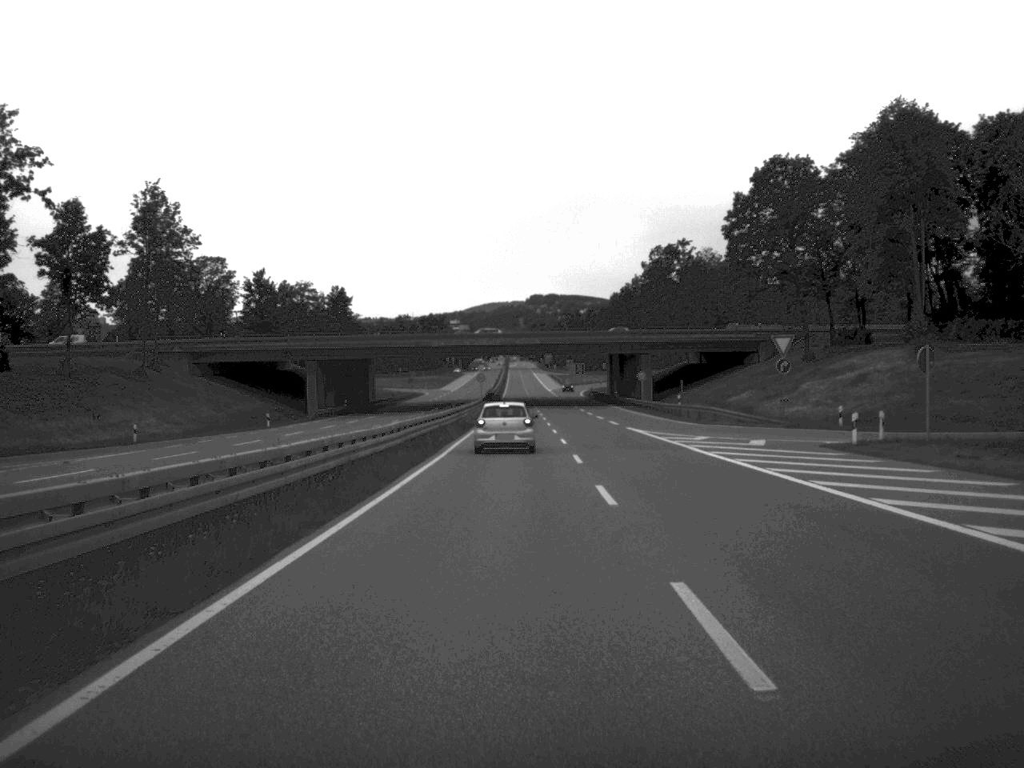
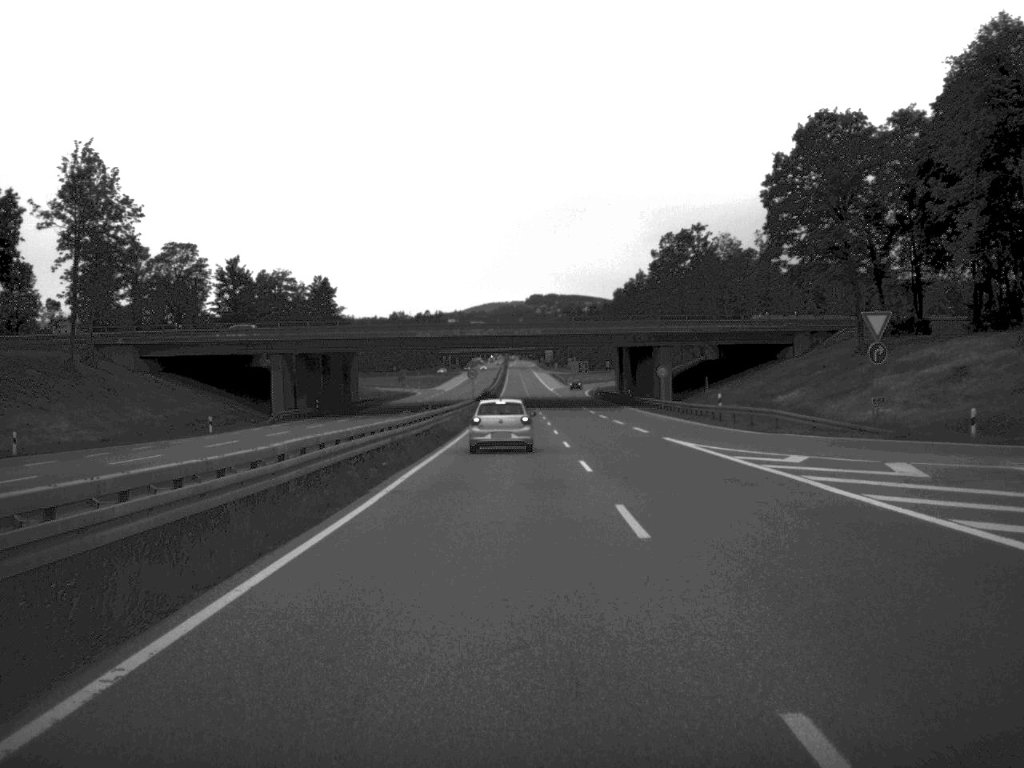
(0.0, +16.4) m; 0°
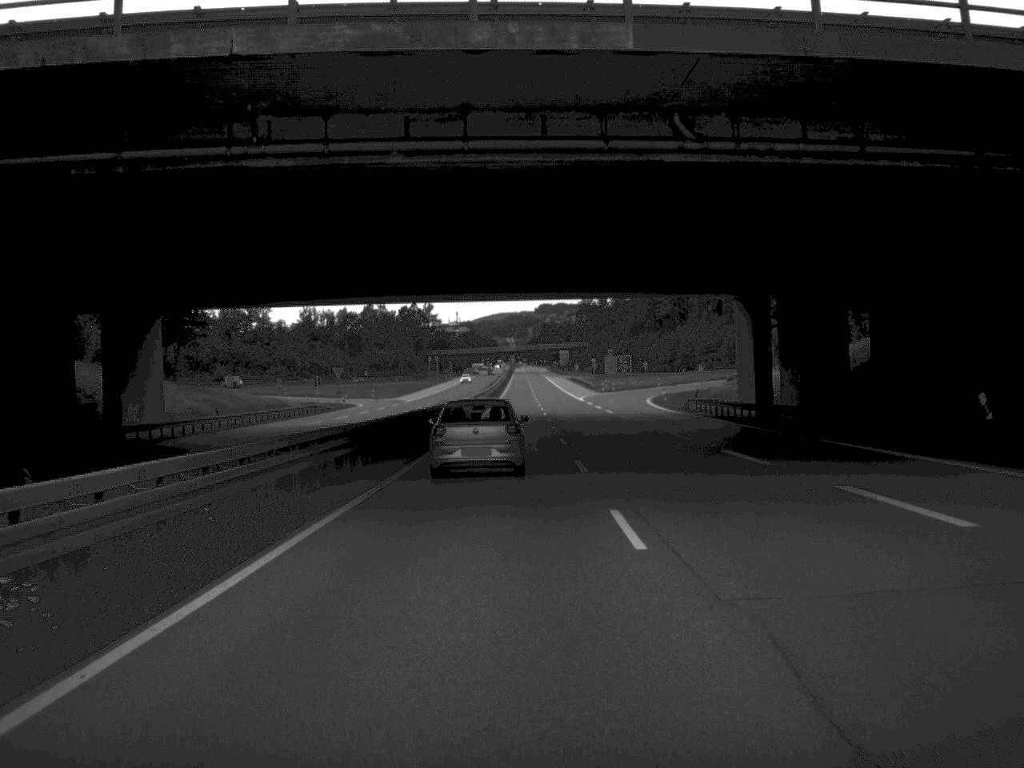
(-0.3, +83.6) m; -1°
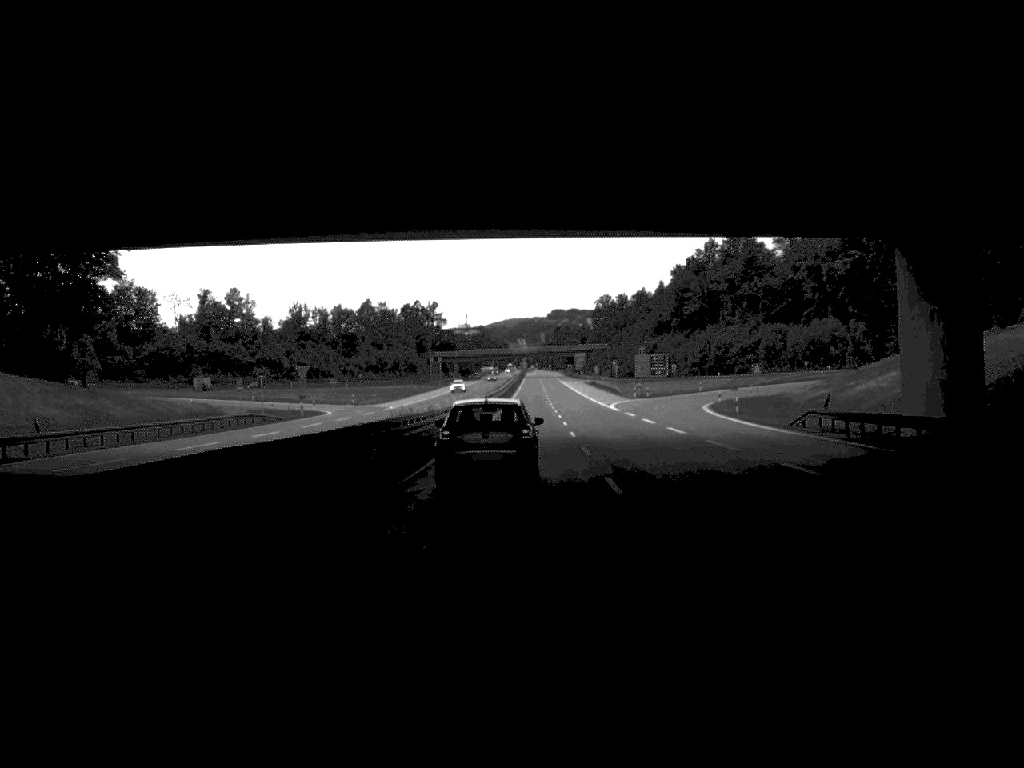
(-0.1, +28.4) m; -1°
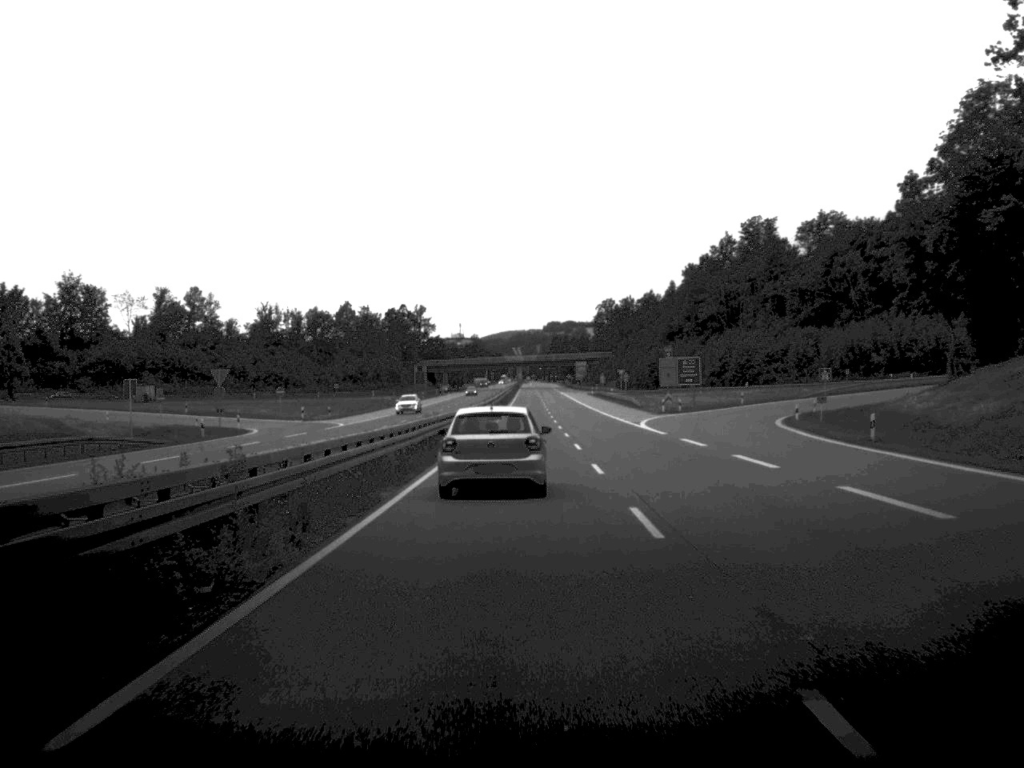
(0.0, +27.8) m; 0°
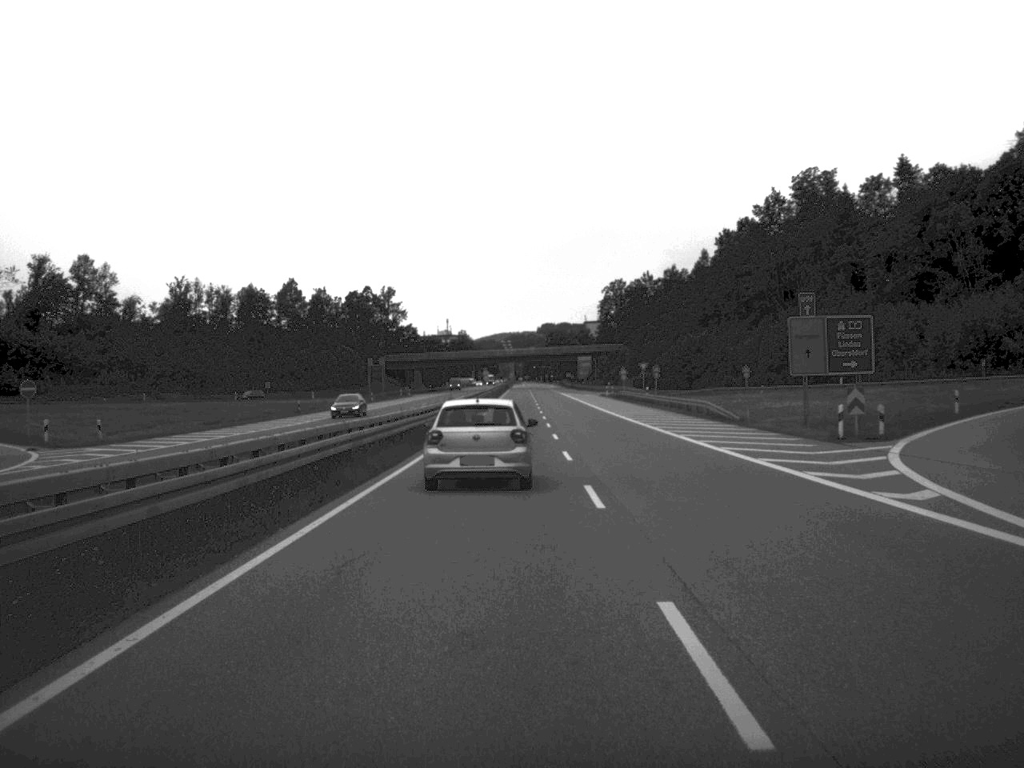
(+0.5, +54.9) m; 0°
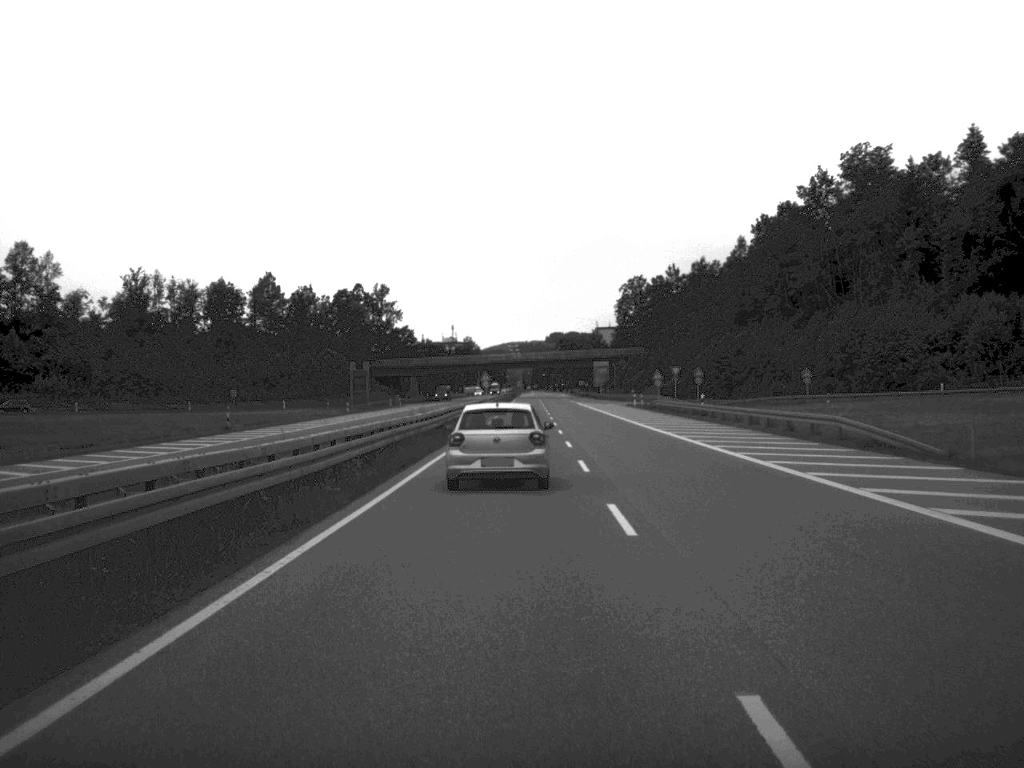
(-0.1, +25.7) m; 0°
